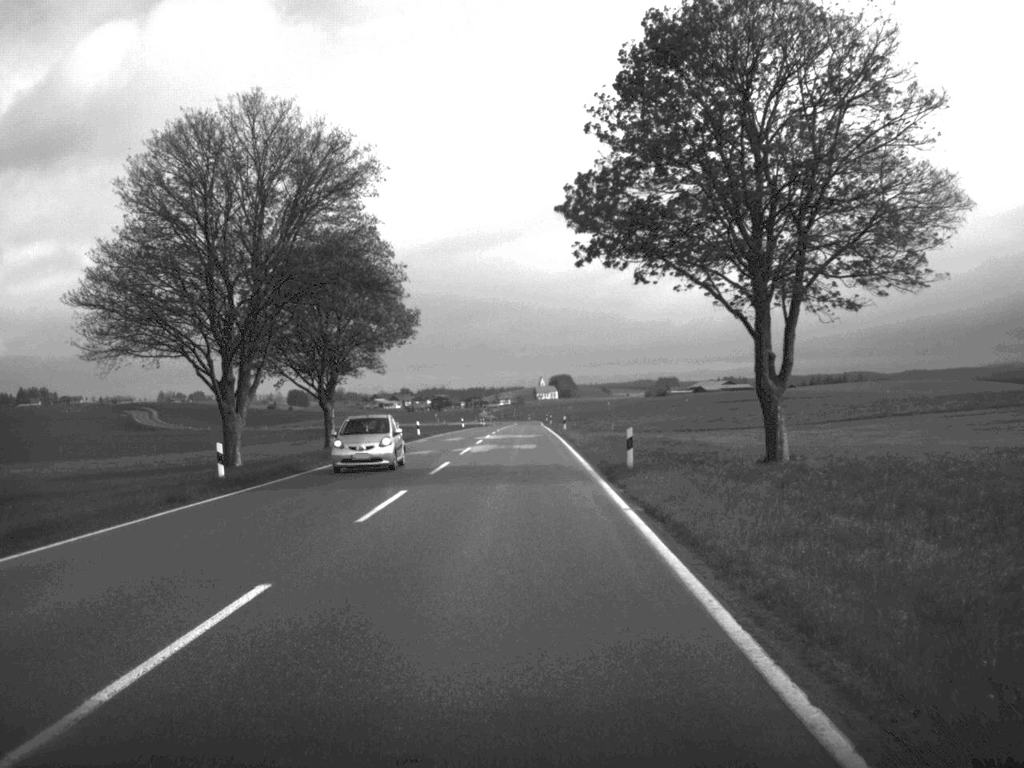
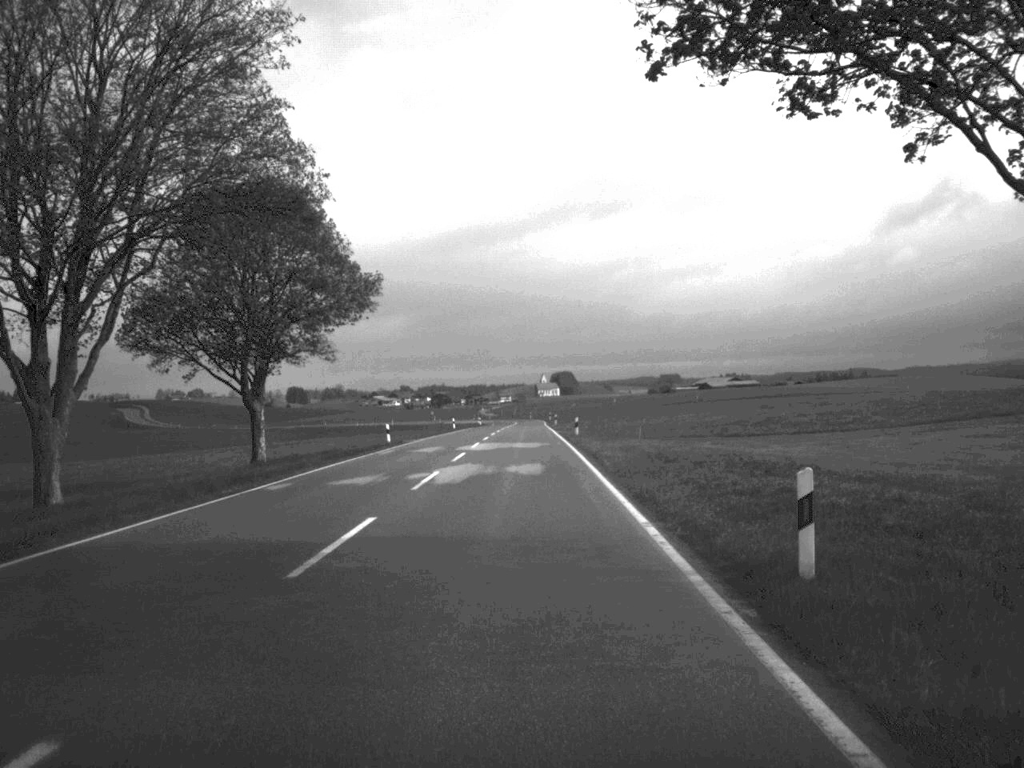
(0.0, +17.2) m; 0°
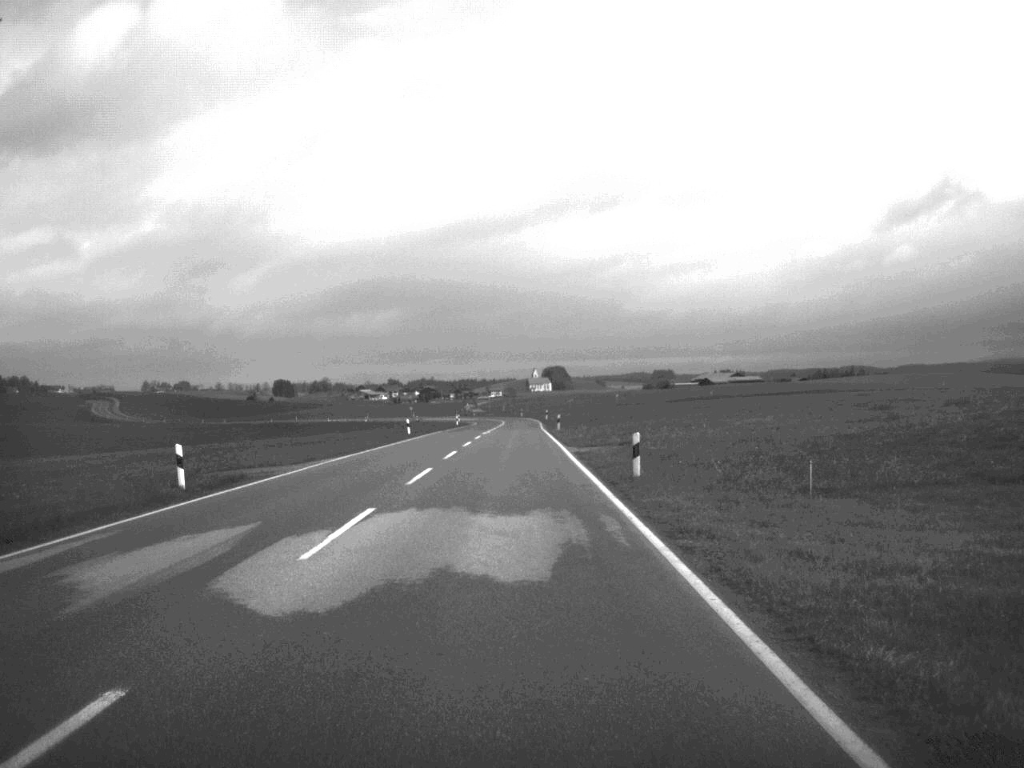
(+0.1, +35.1) m; 0°
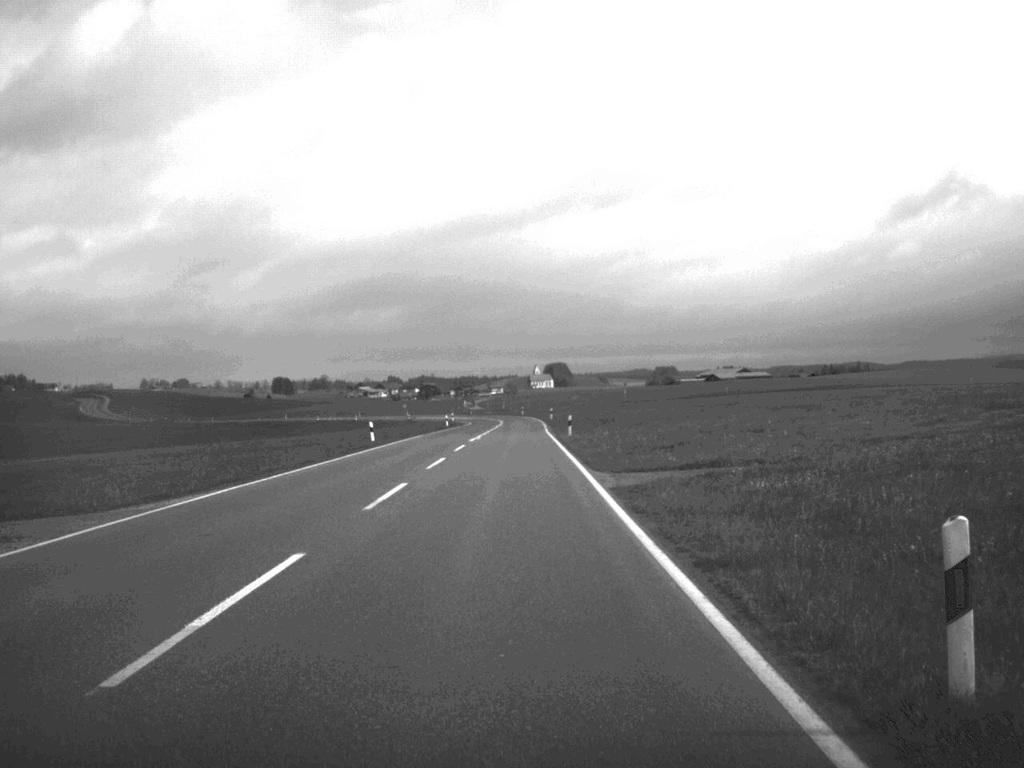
(0.0, +17.8) m; 0°
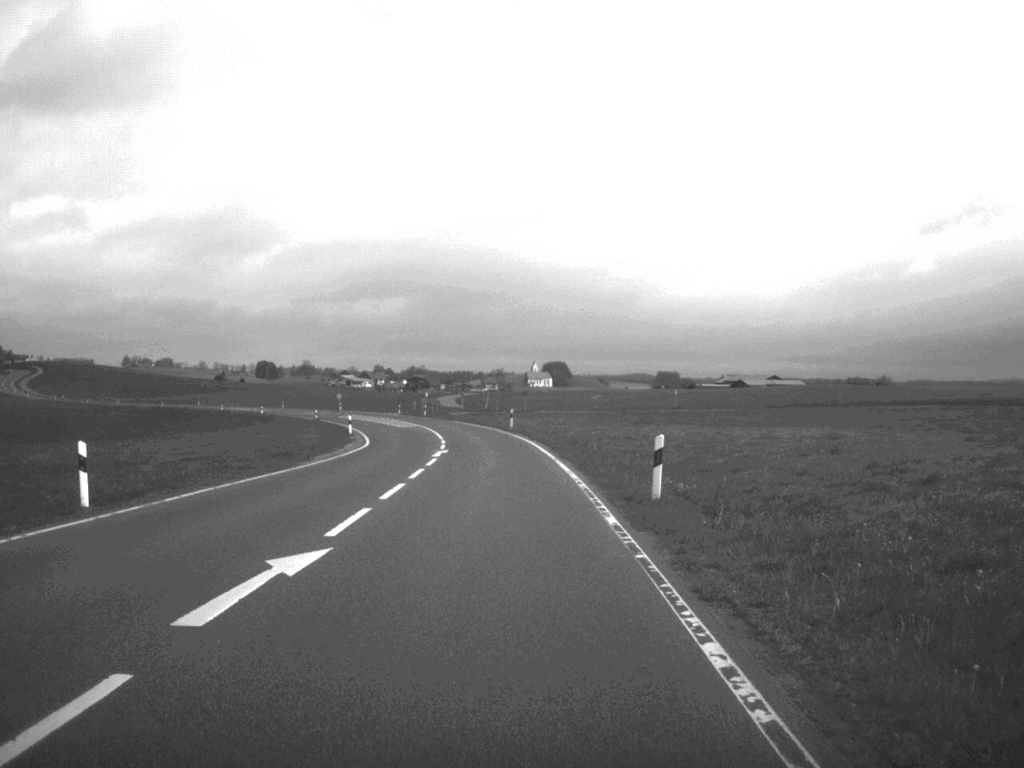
(0.0, +88.0) m; 0°
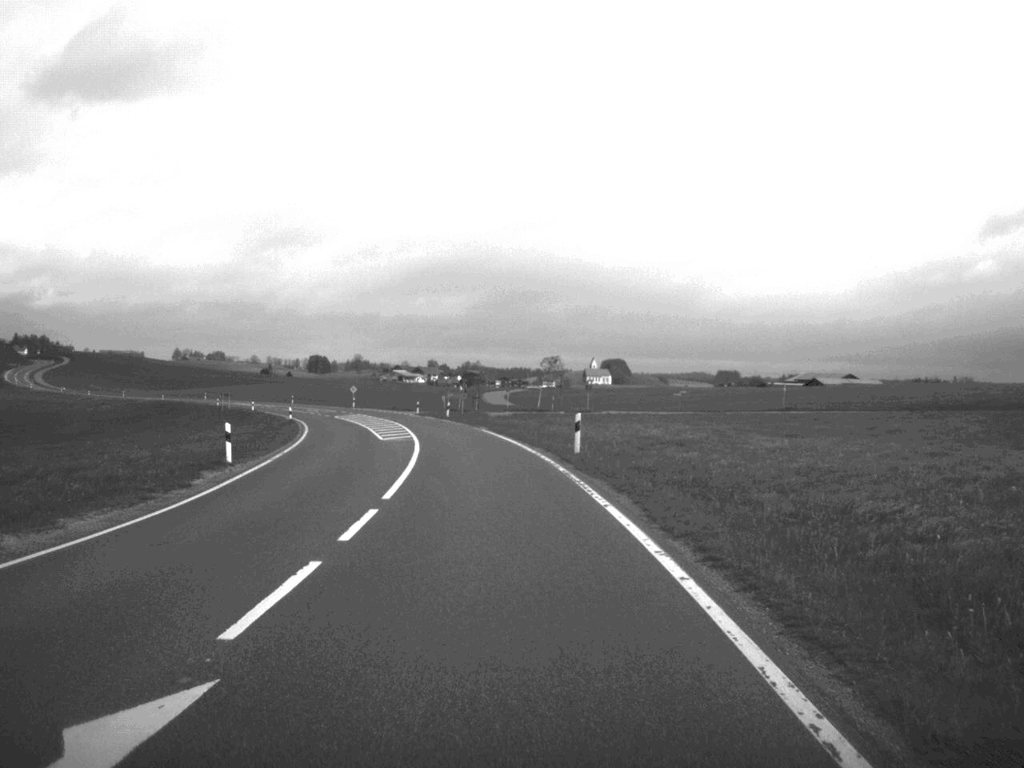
(-0.7, +36.5) m; -3°
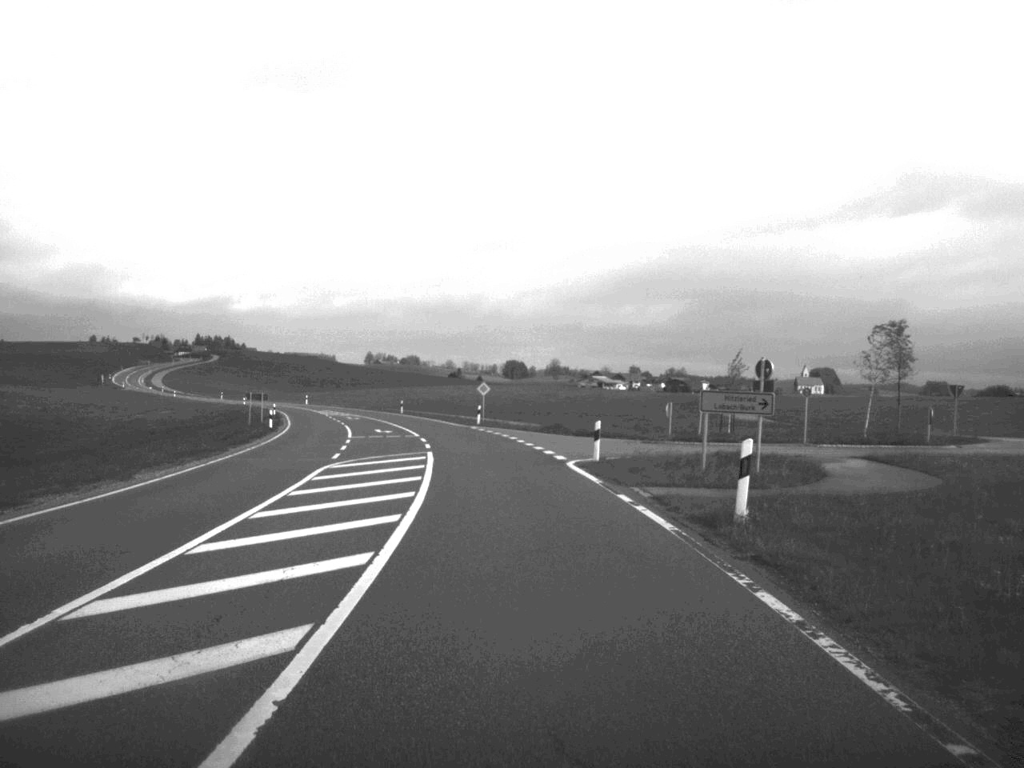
(-5.3, +68.2) m; -9°
